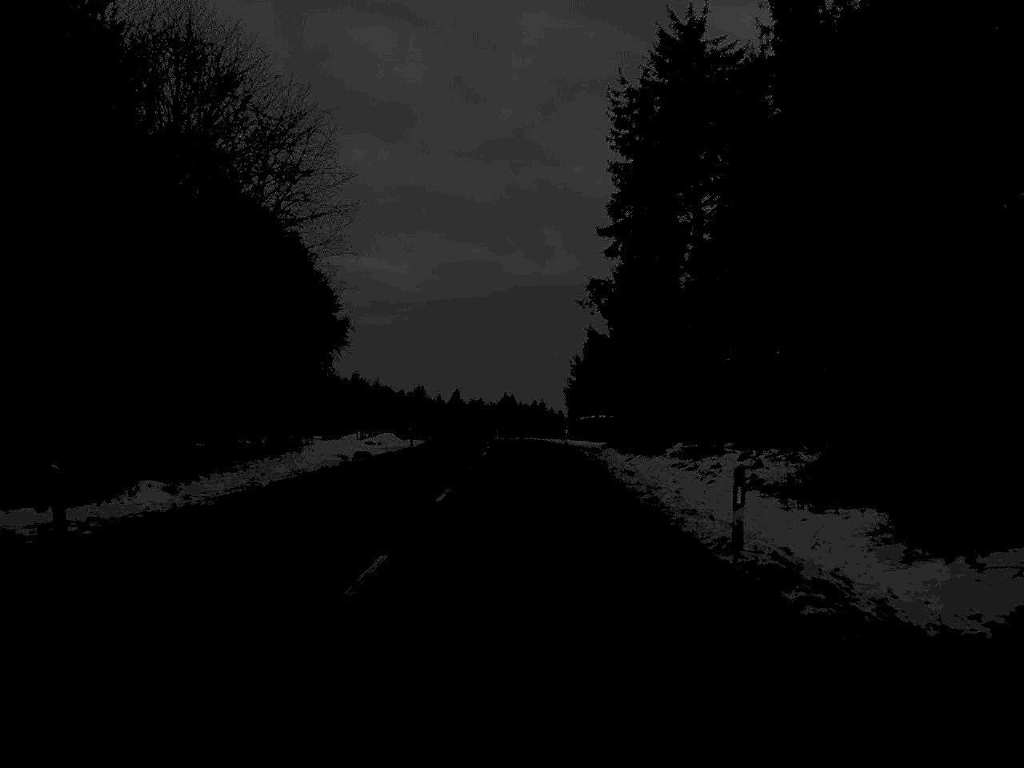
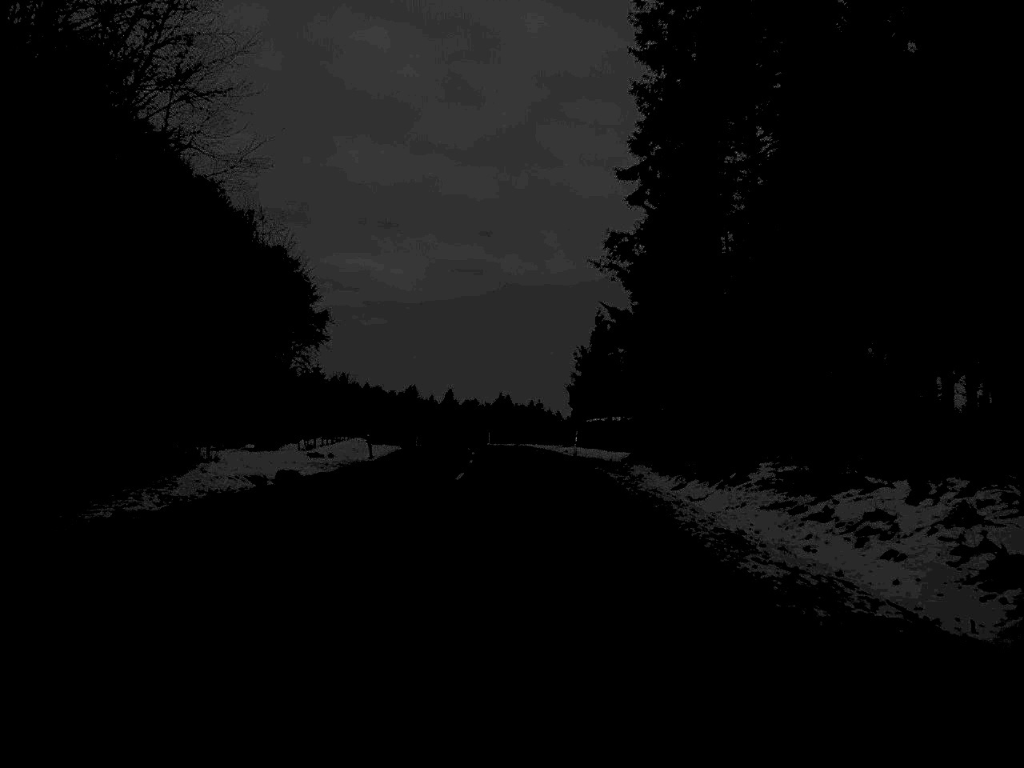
(0.0, +15.5) m; 0°
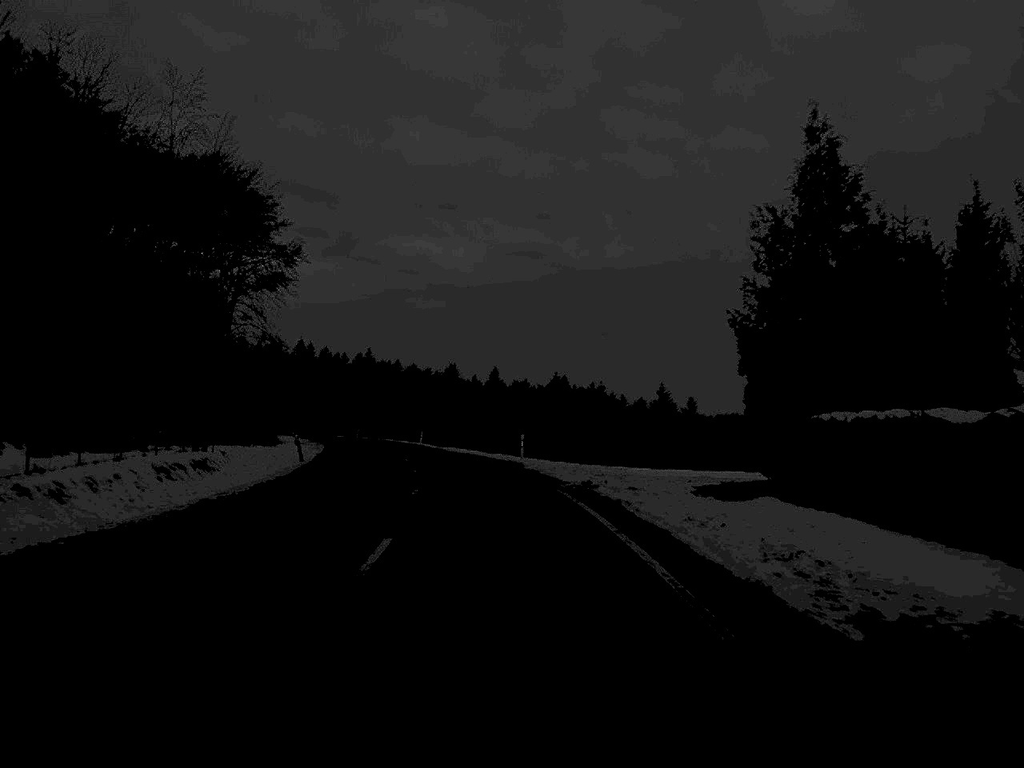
(-0.7, +53.5) m; -3°
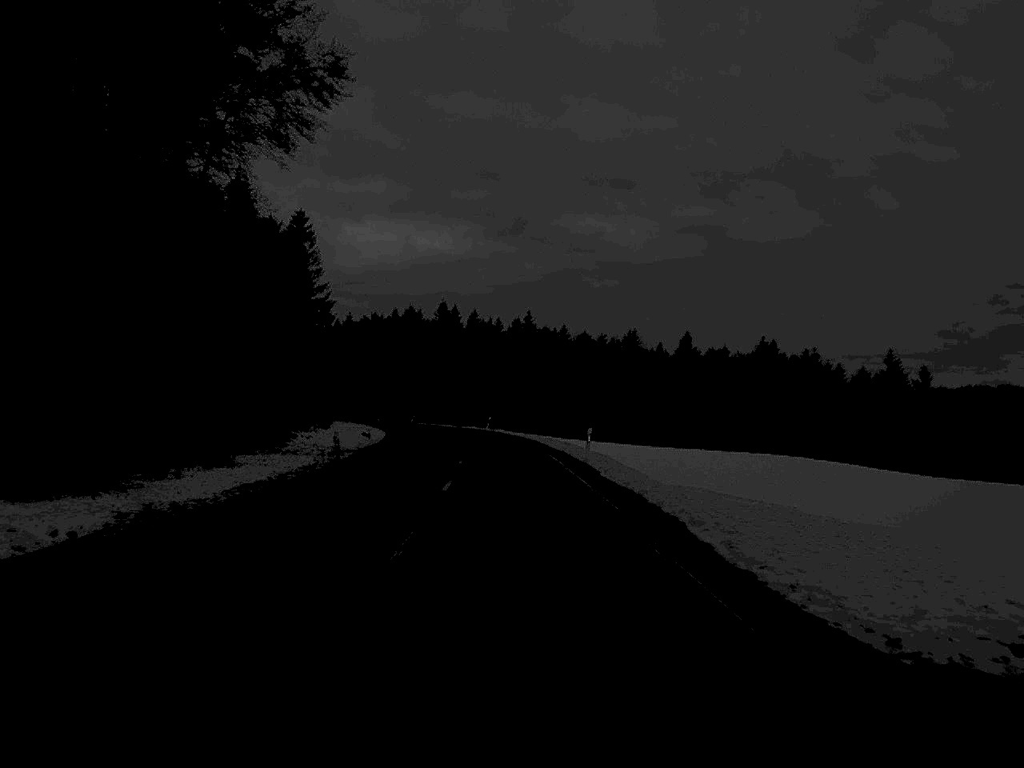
(-4.3, +57.6) m; -8°
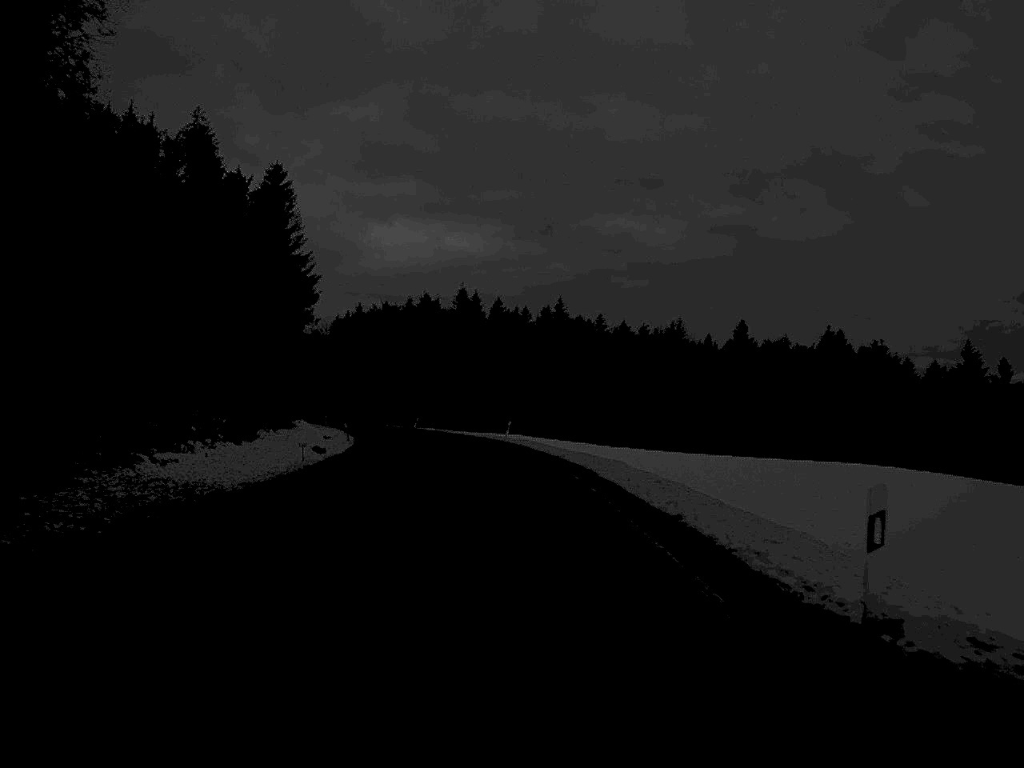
(-0.3, +28.9) m; -1°
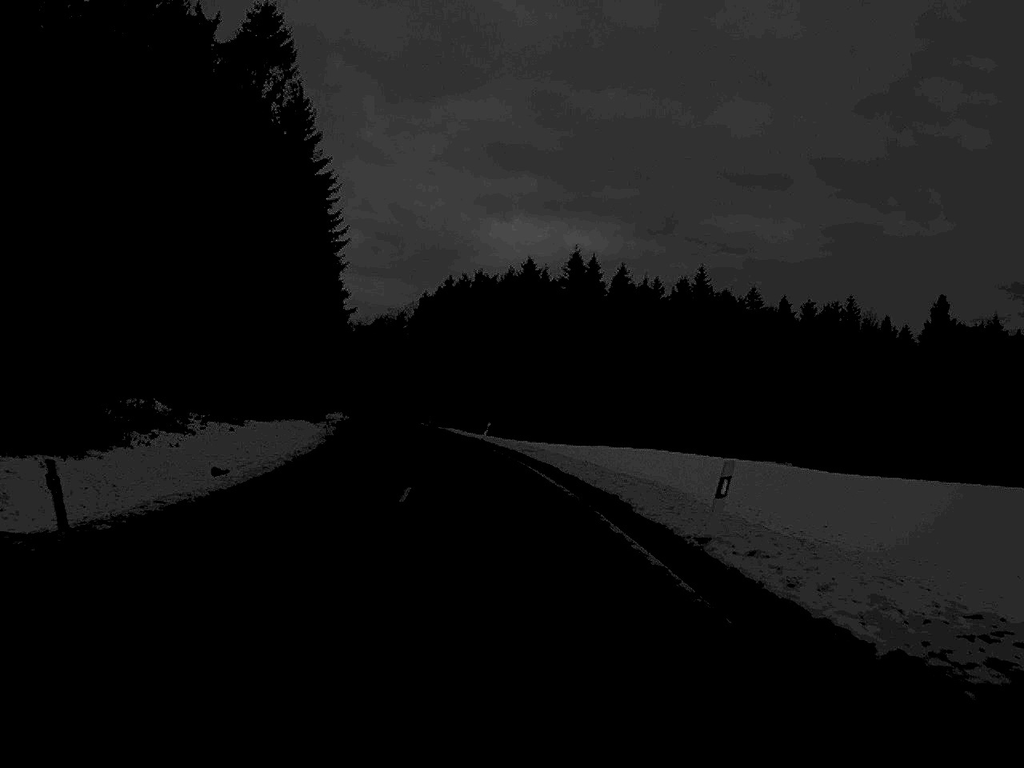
(-1.7, +46.7) m; -5°
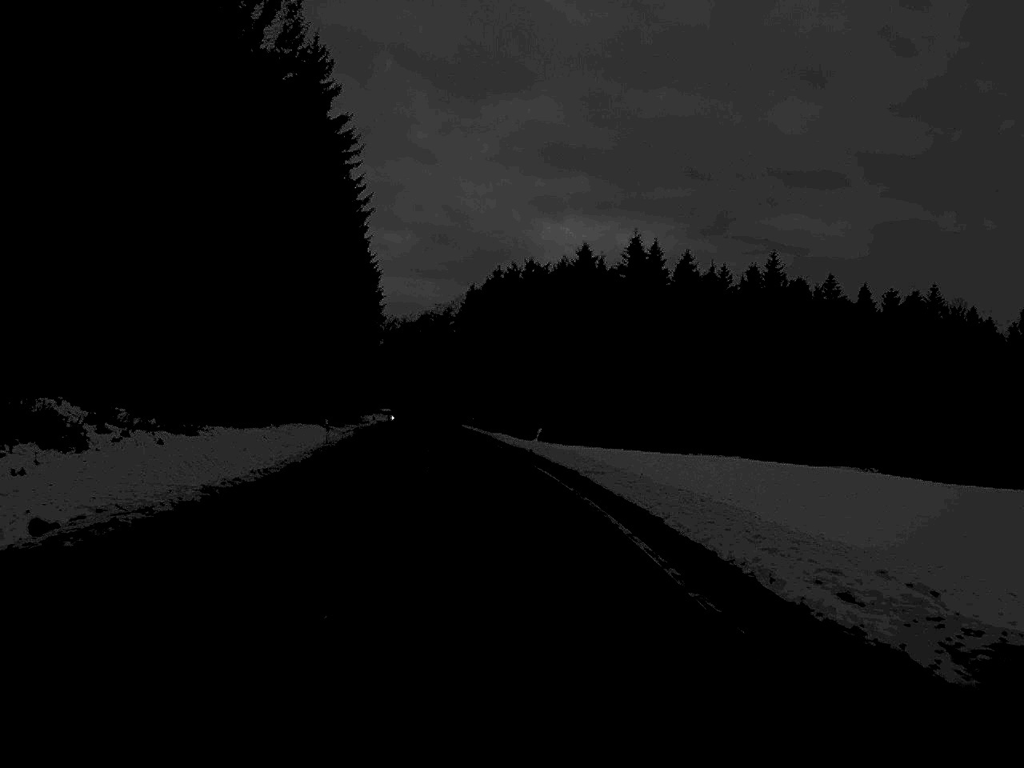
(-0.3, +14.6) m; -2°
